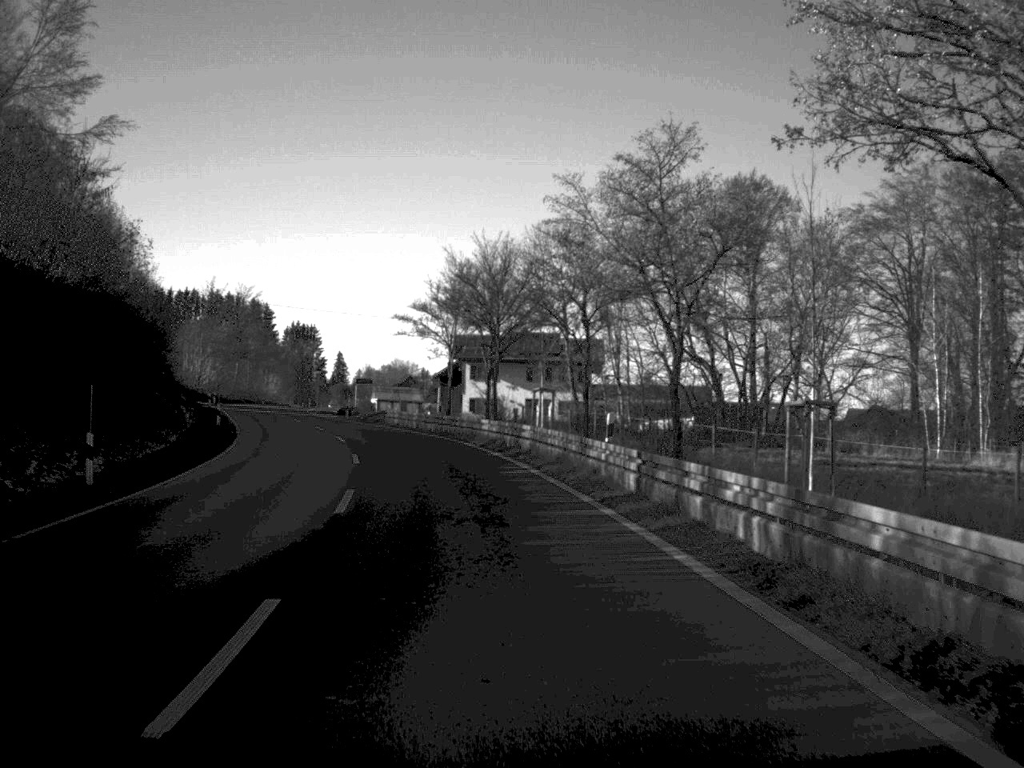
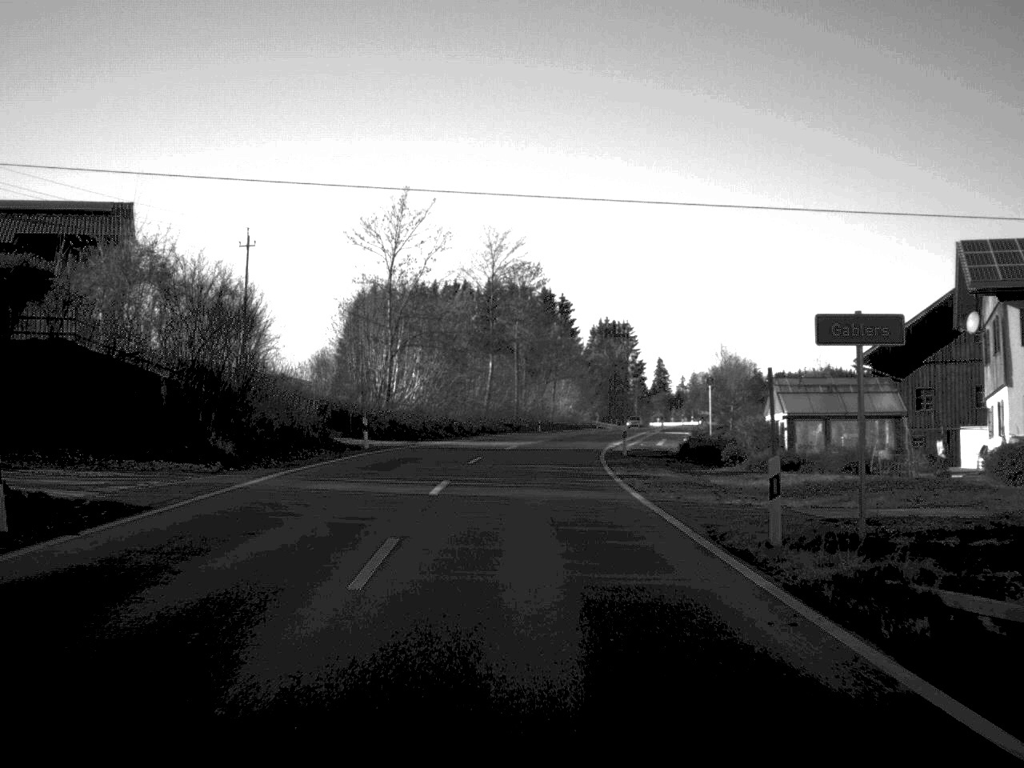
(-10.2, +66.1) m; -14°
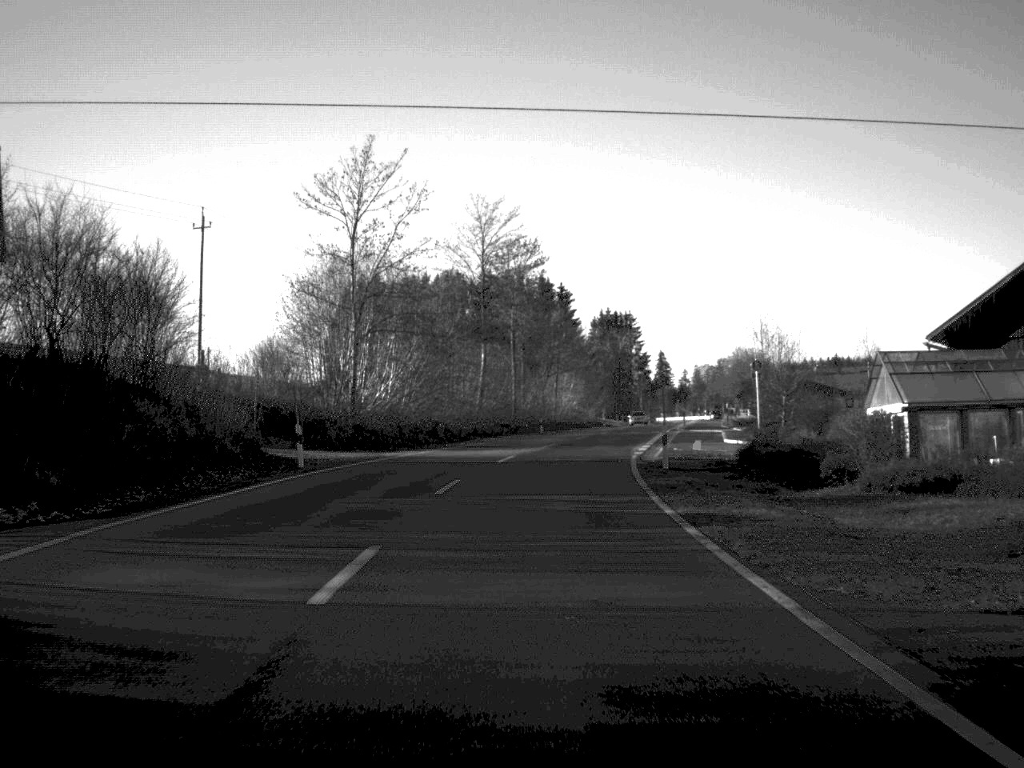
(0.0, +12.8) m; 0°
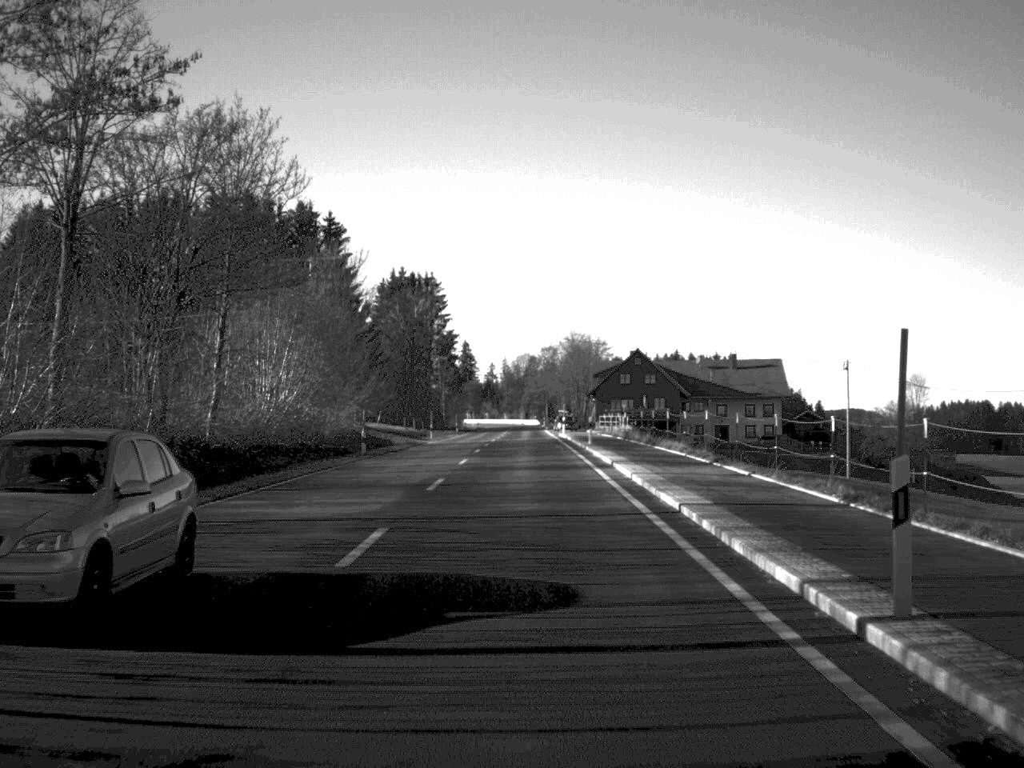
(+5.7, +69.0) m; +9°
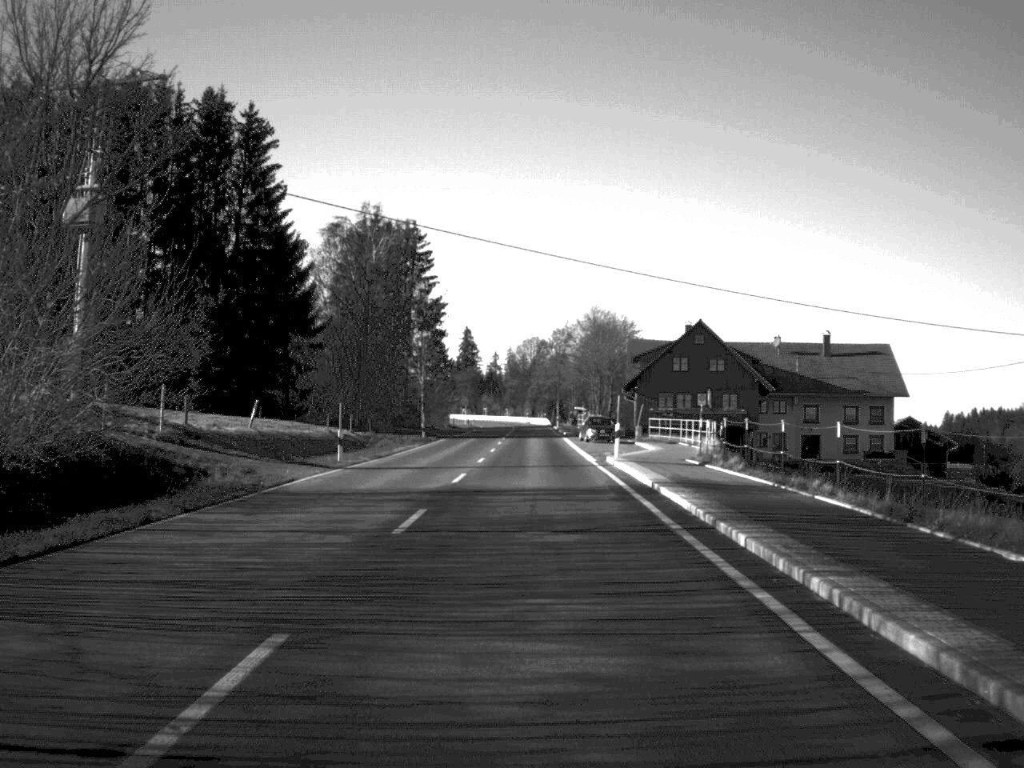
(-0.2, +44.2) m; 0°
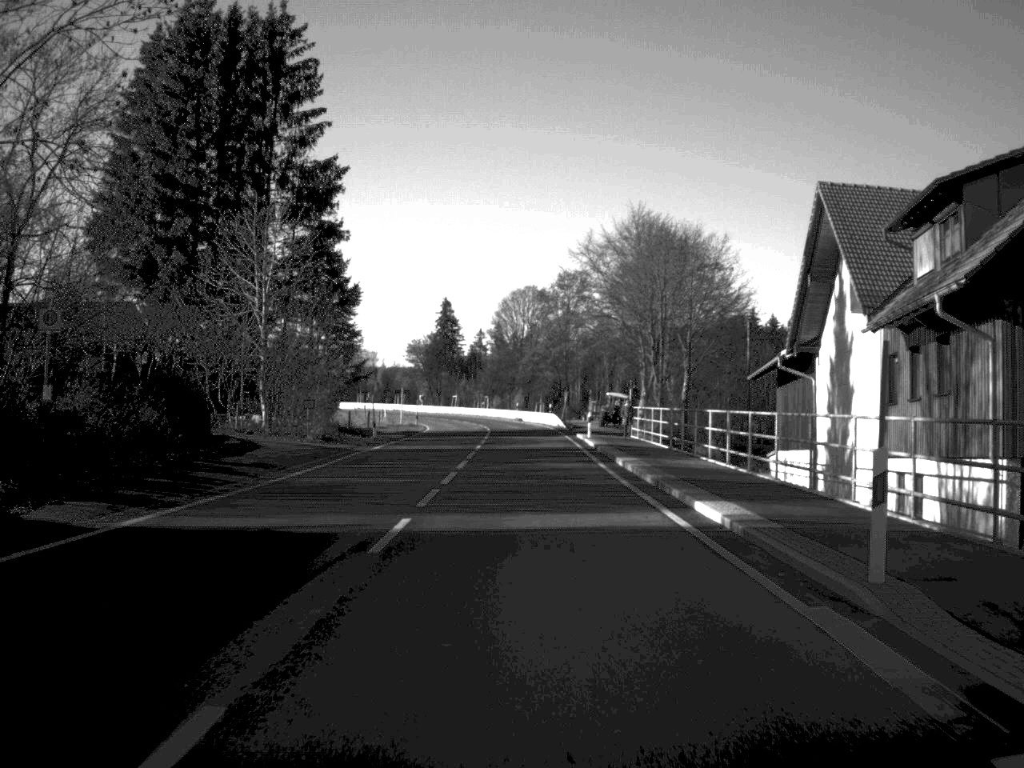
(+0.2, +74.4) m; 0°
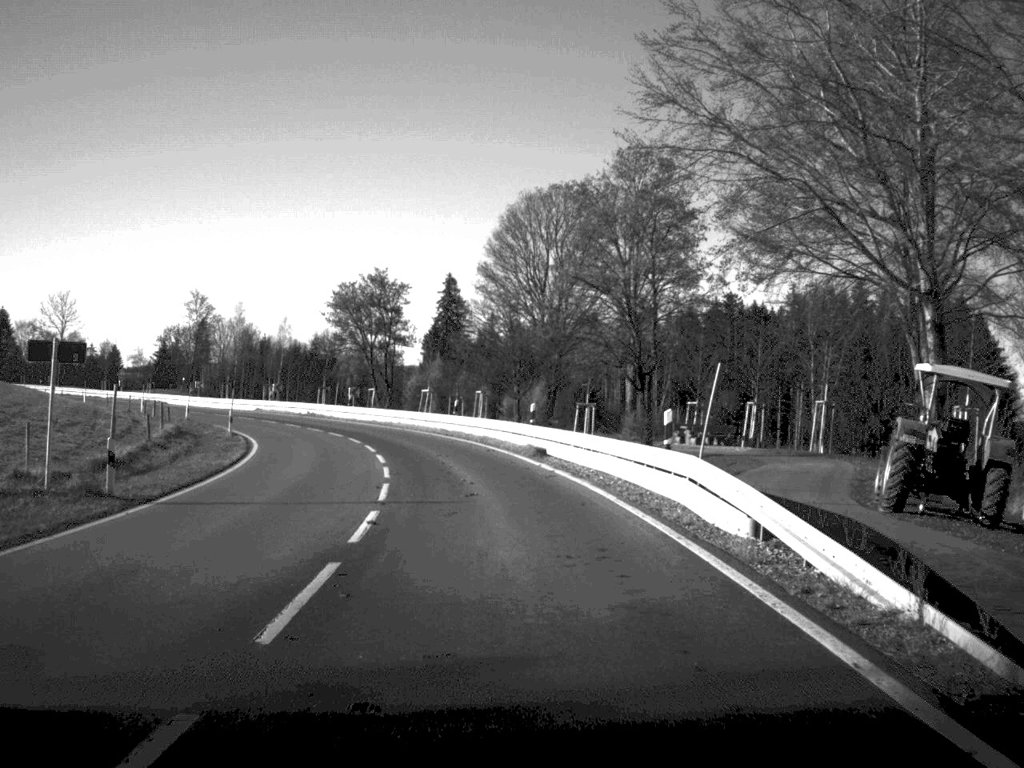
(-0.2, +65.1) m; -1°
